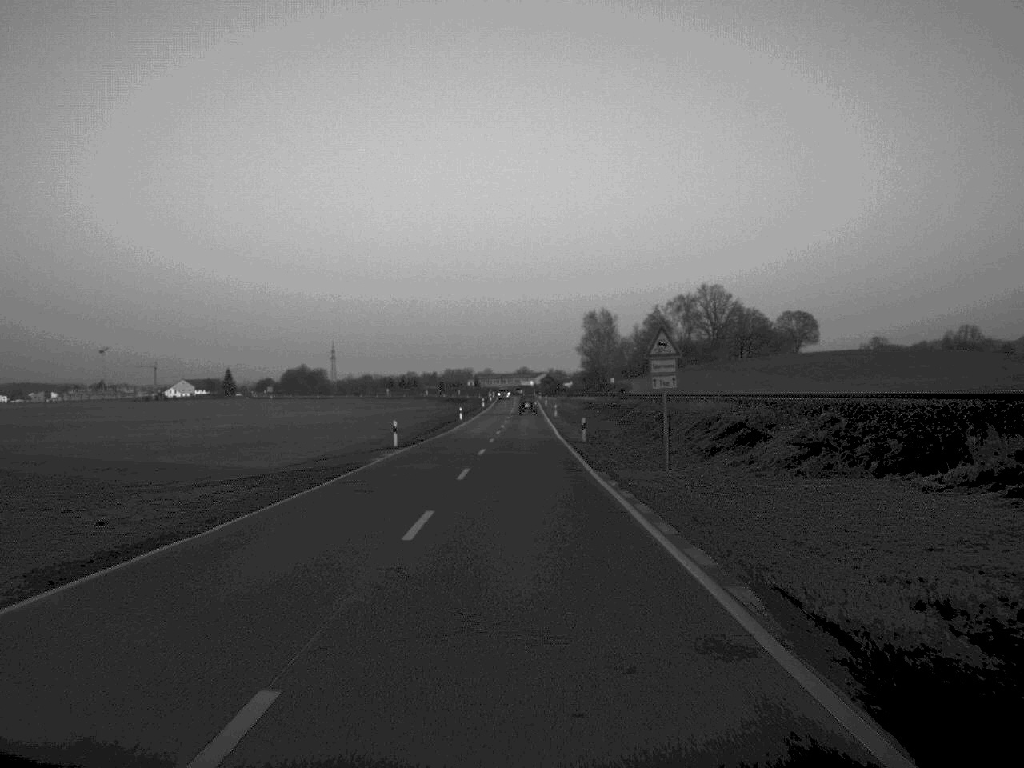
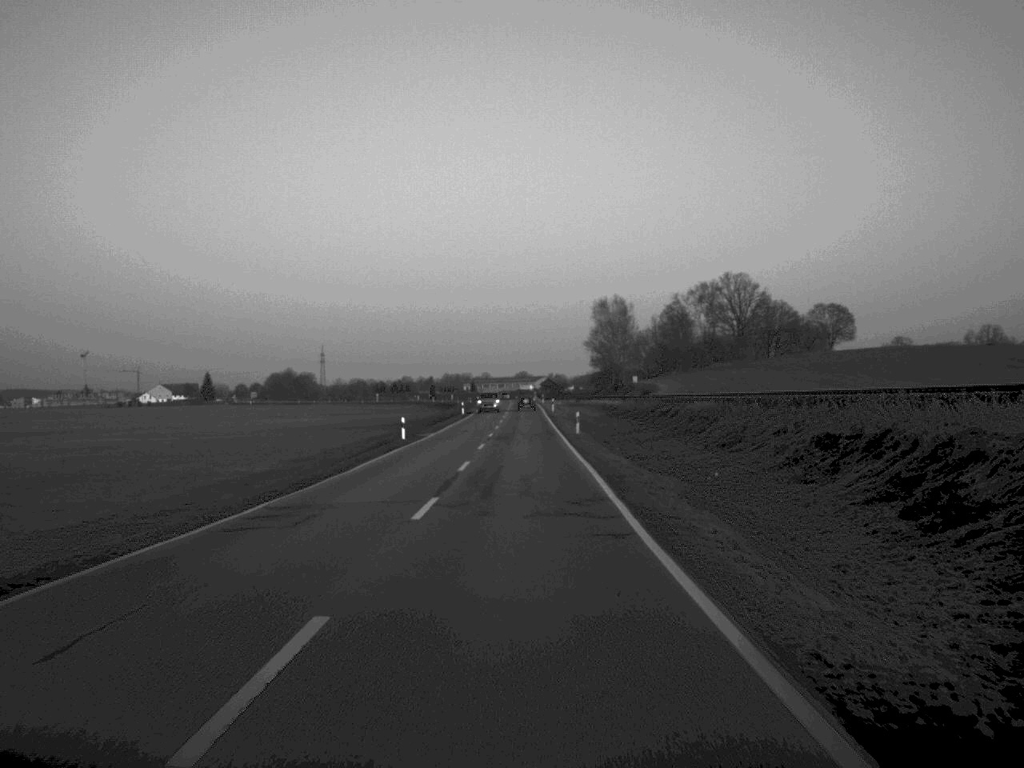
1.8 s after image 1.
(+0.1, +45.2) m; 0°
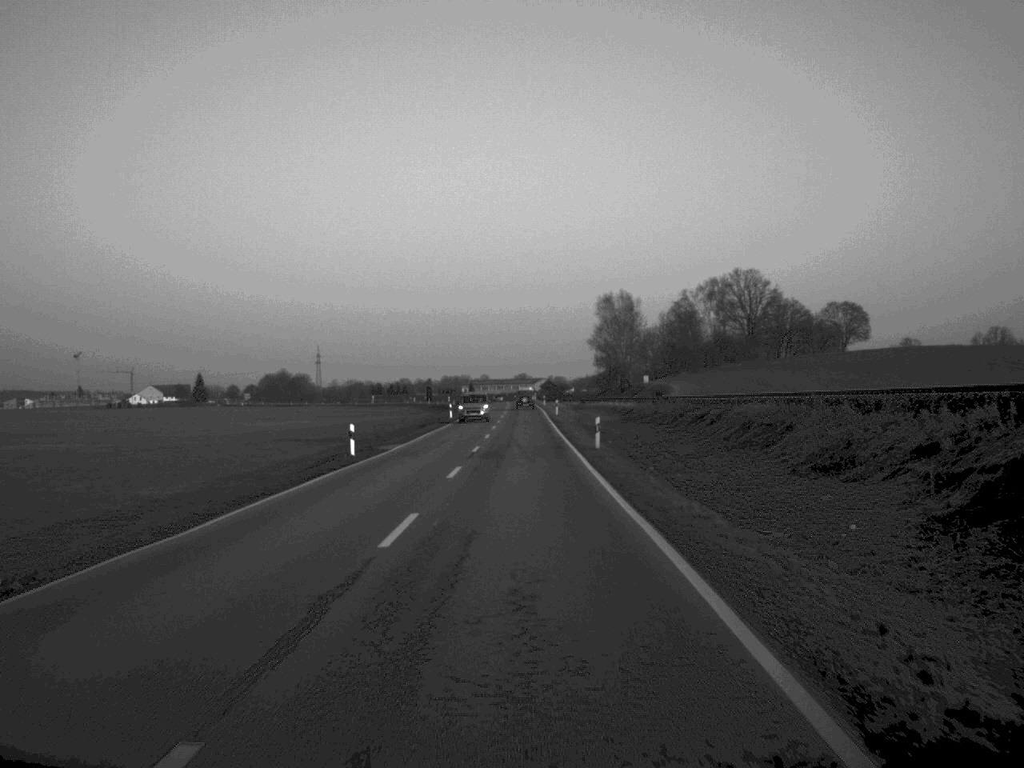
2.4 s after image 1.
(0.0, +15.6) m; 0°
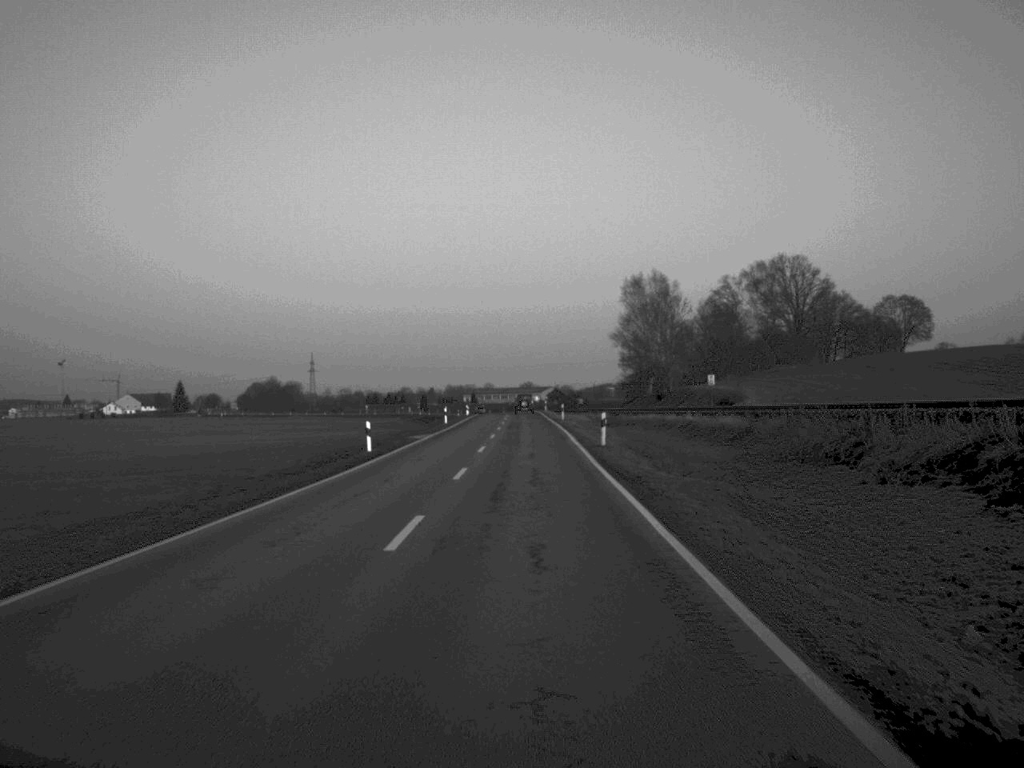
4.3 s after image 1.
(-0.1, +48.2) m; 0°
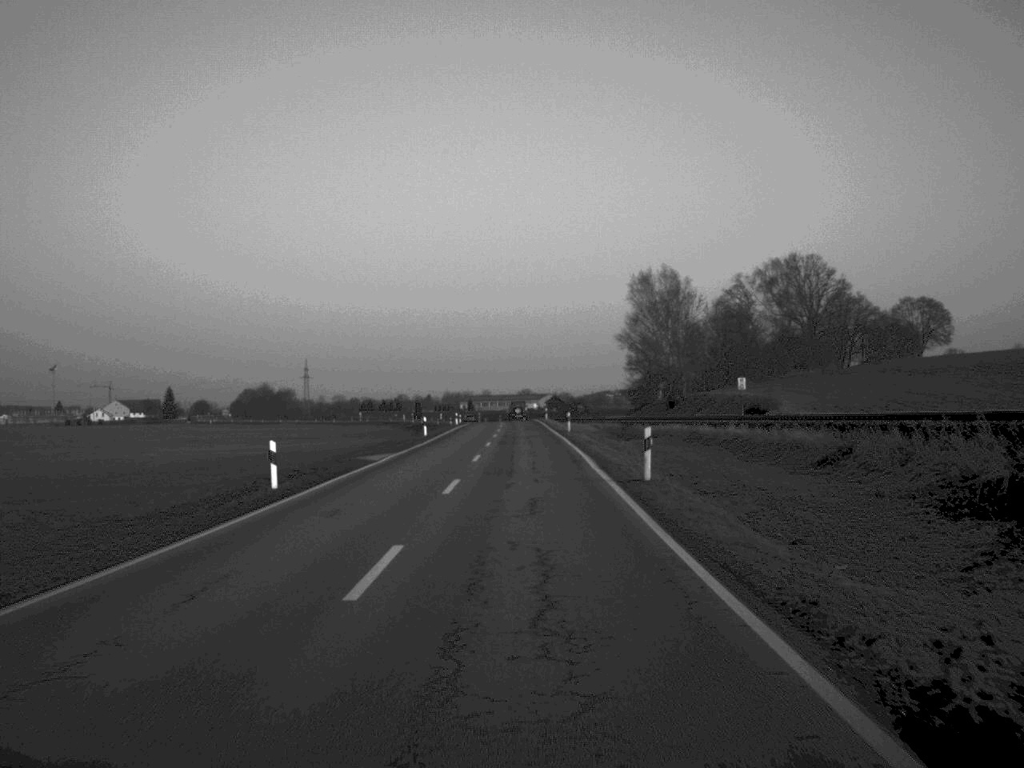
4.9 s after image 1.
(0.0, +14.9) m; 0°
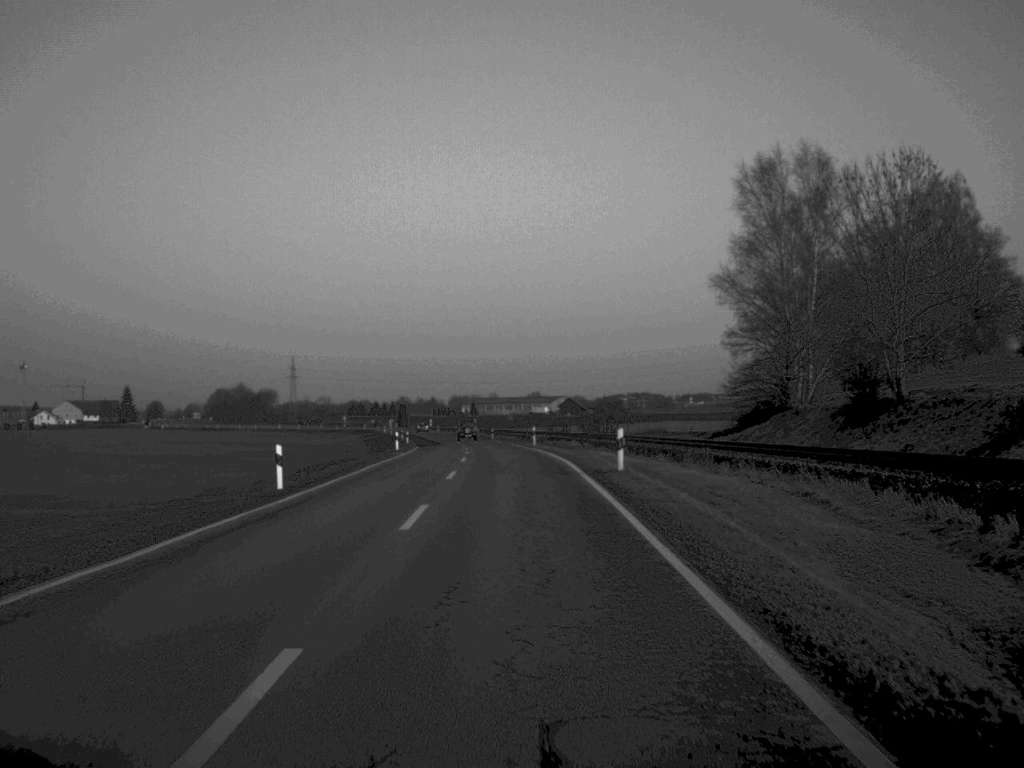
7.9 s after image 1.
(-0.1, +77.8) m; 0°
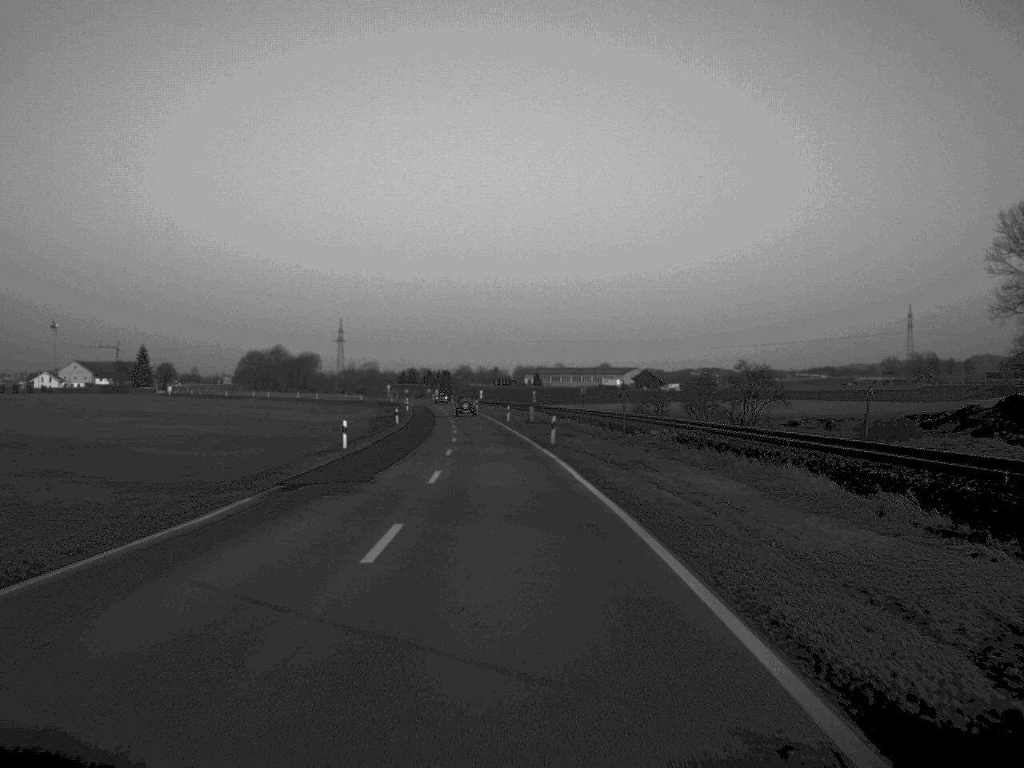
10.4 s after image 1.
(-1.4, +63.3) m; -3°
